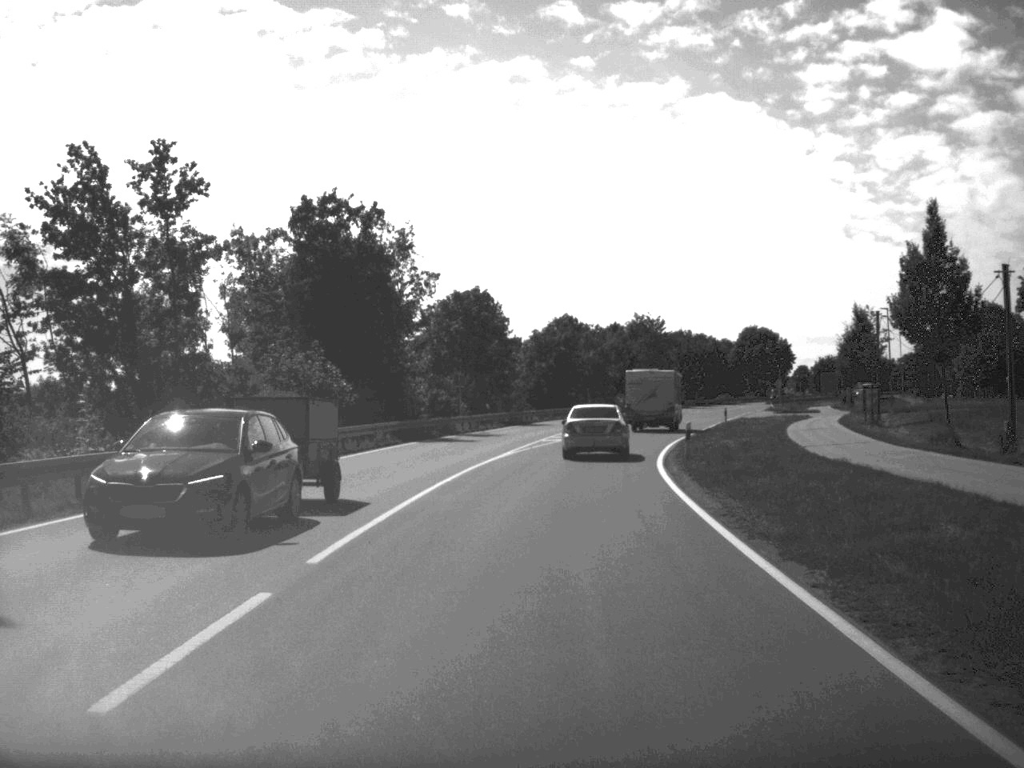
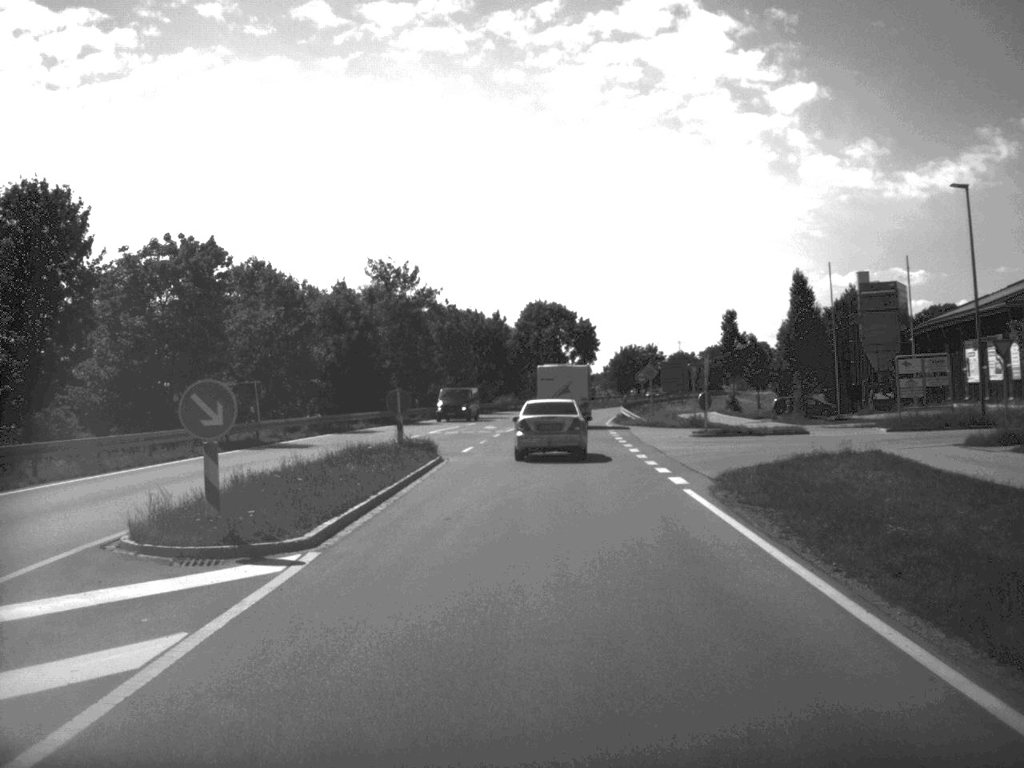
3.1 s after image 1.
(+5.7, +59.7) m; +11°
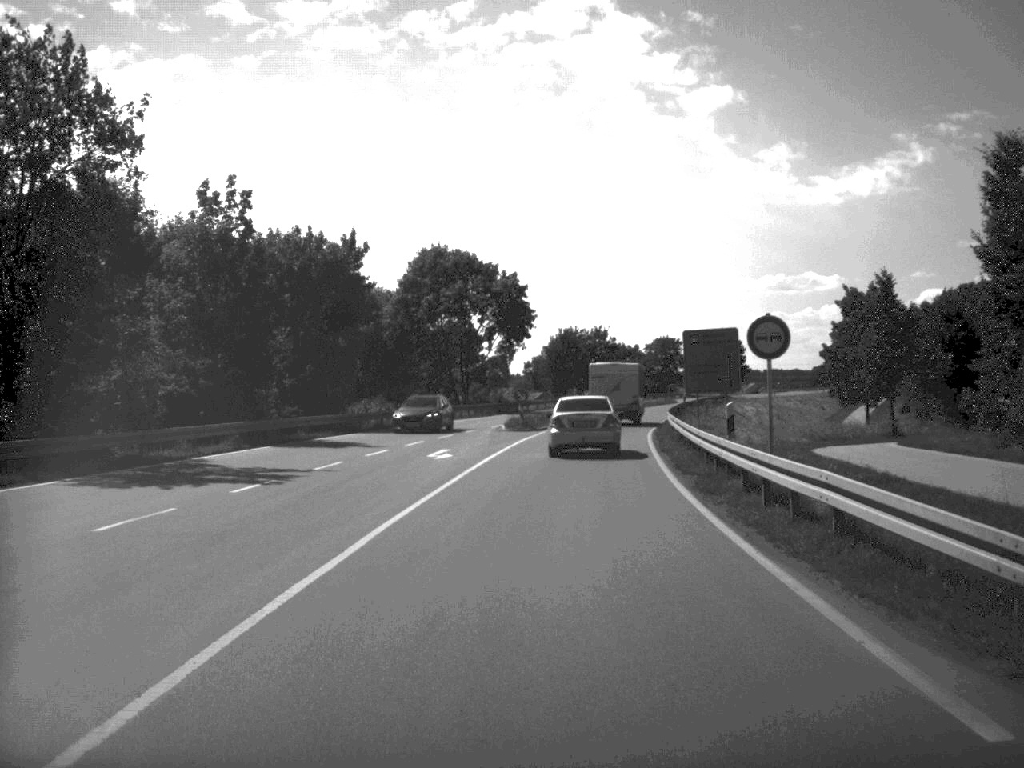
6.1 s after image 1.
(+1.3, +57.4) m; +4°
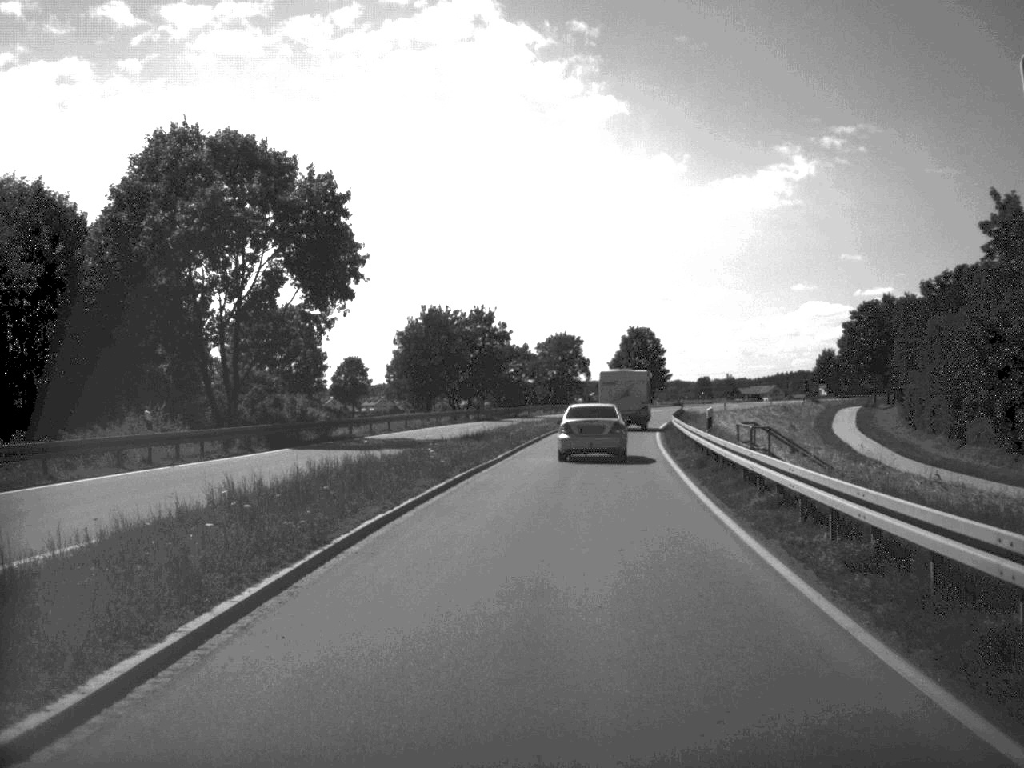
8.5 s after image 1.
(+2.0, +44.4) m; +5°
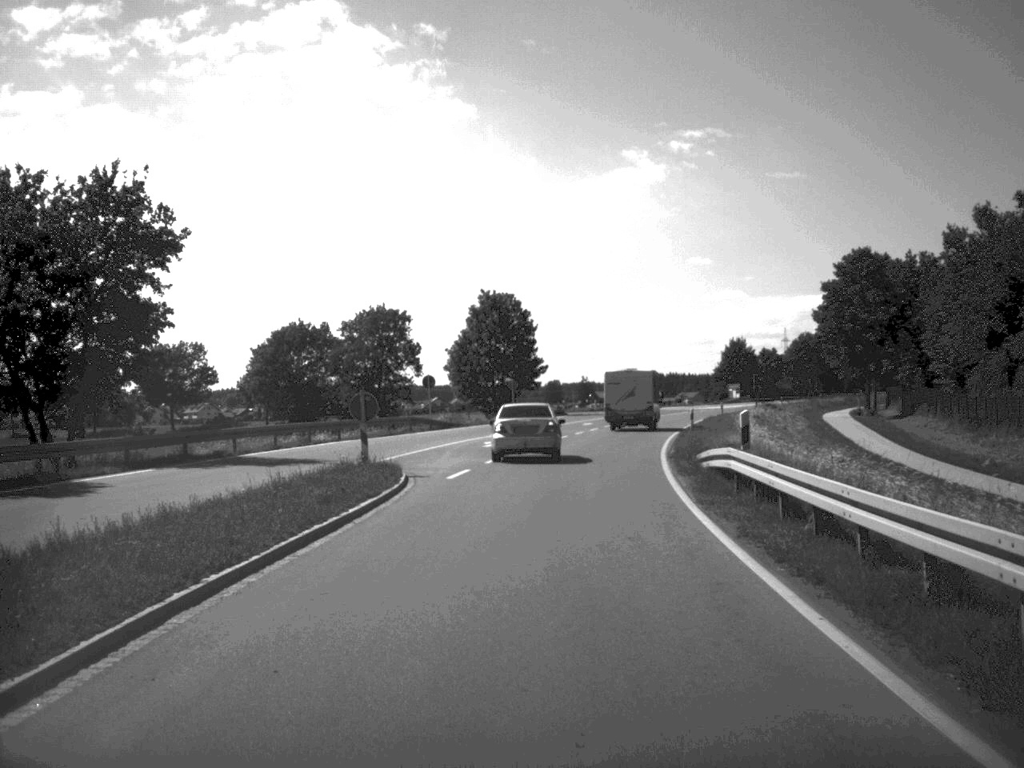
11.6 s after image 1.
(+4.0, +59.8) m; +7°
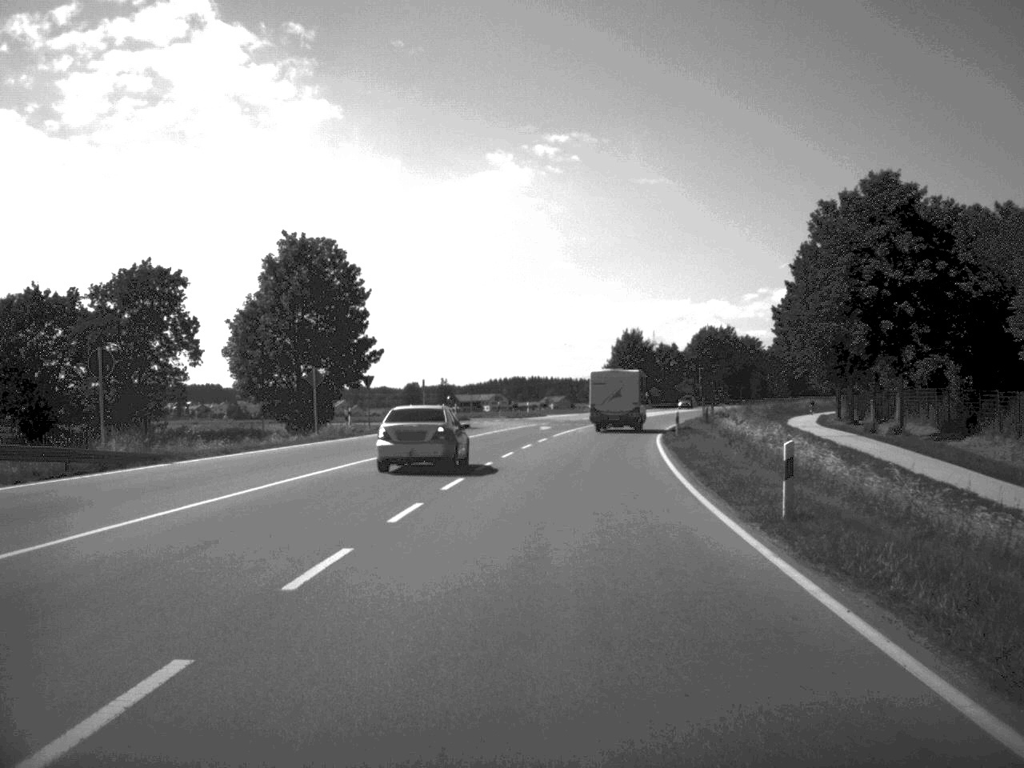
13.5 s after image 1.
(+1.9, +37.7) m; +6°
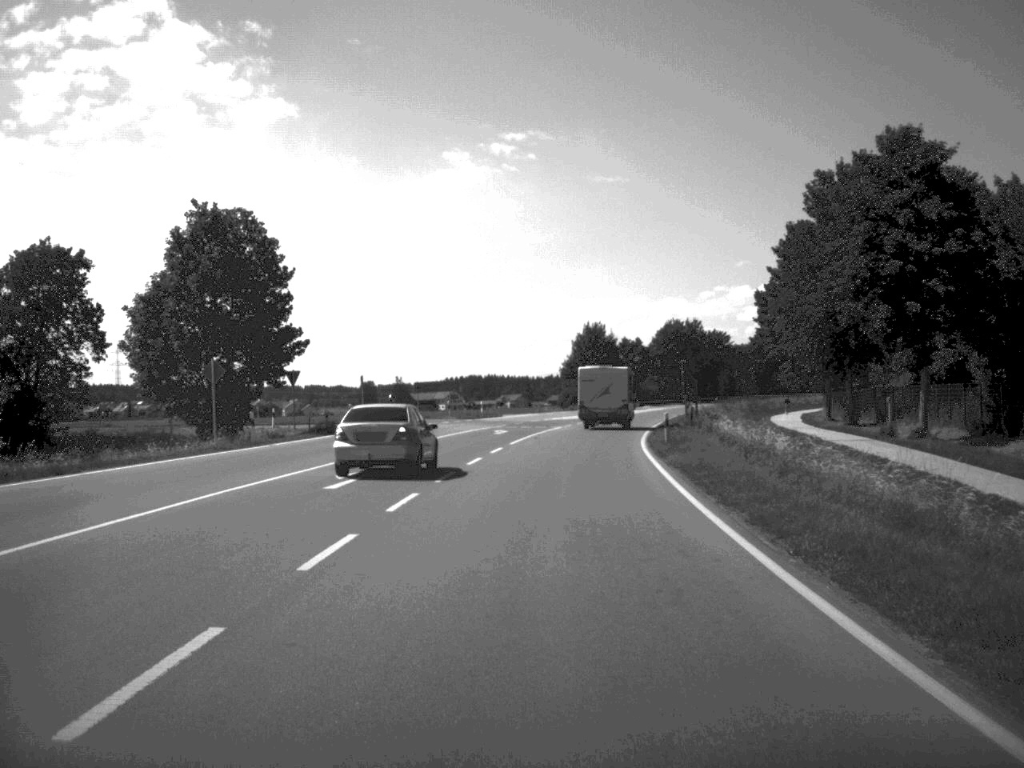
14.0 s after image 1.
(+0.2, +10.5) m; +2°
